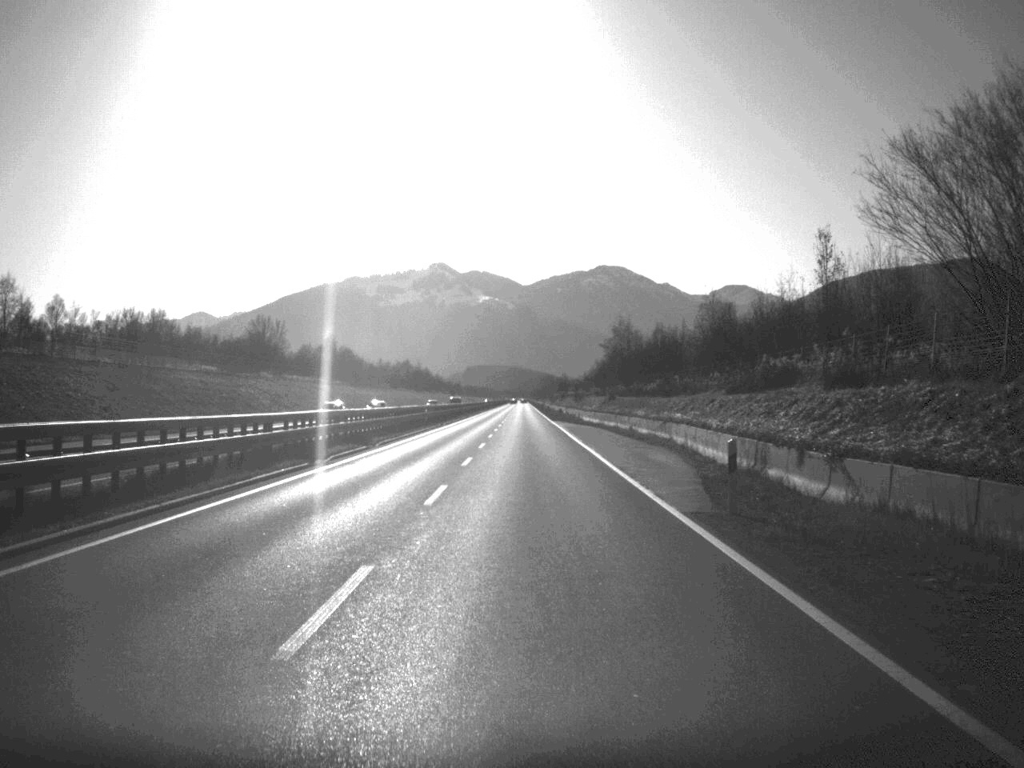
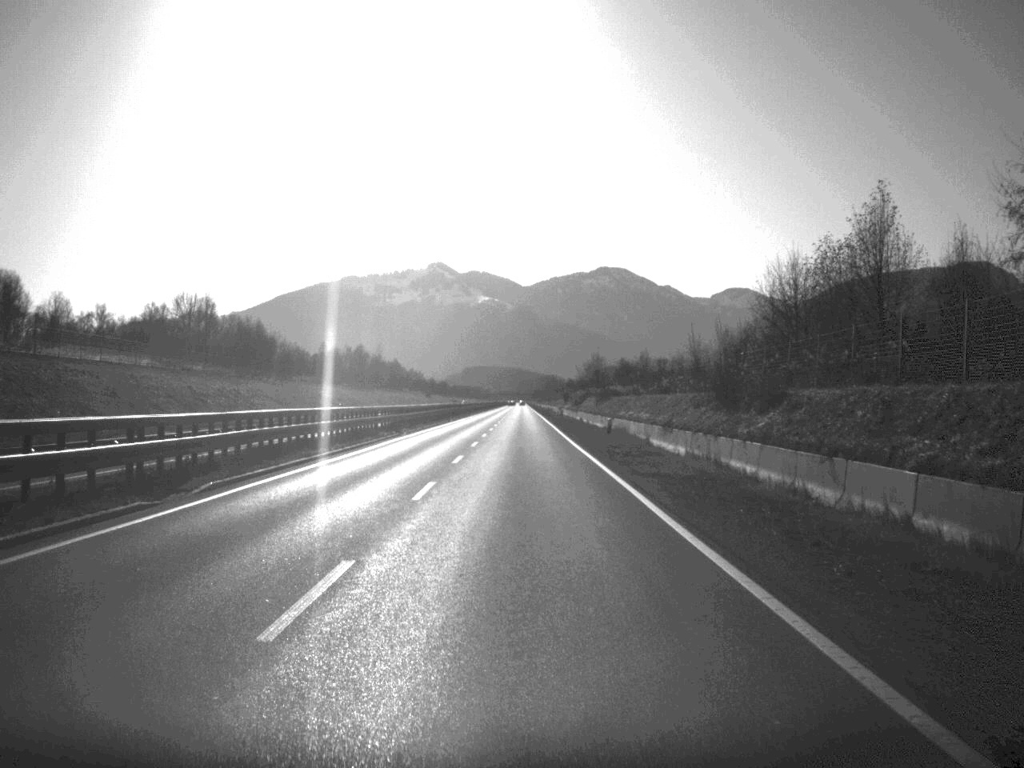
(0.0, +106.8) m; 0°
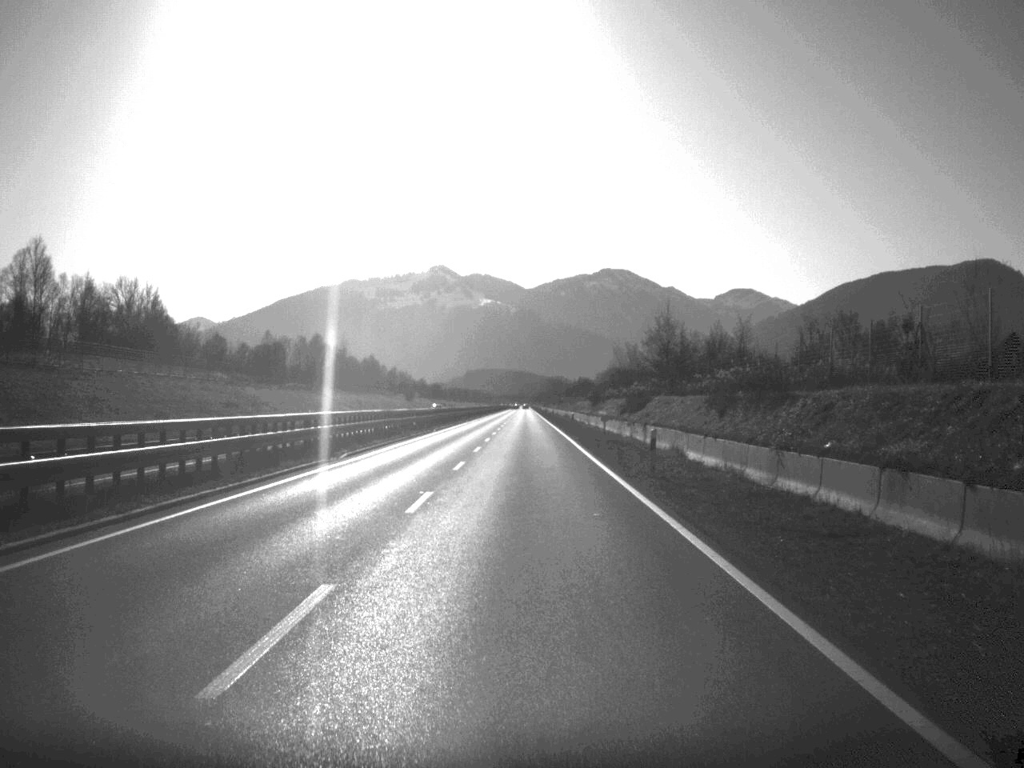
(-0.1, +61.2) m; 0°
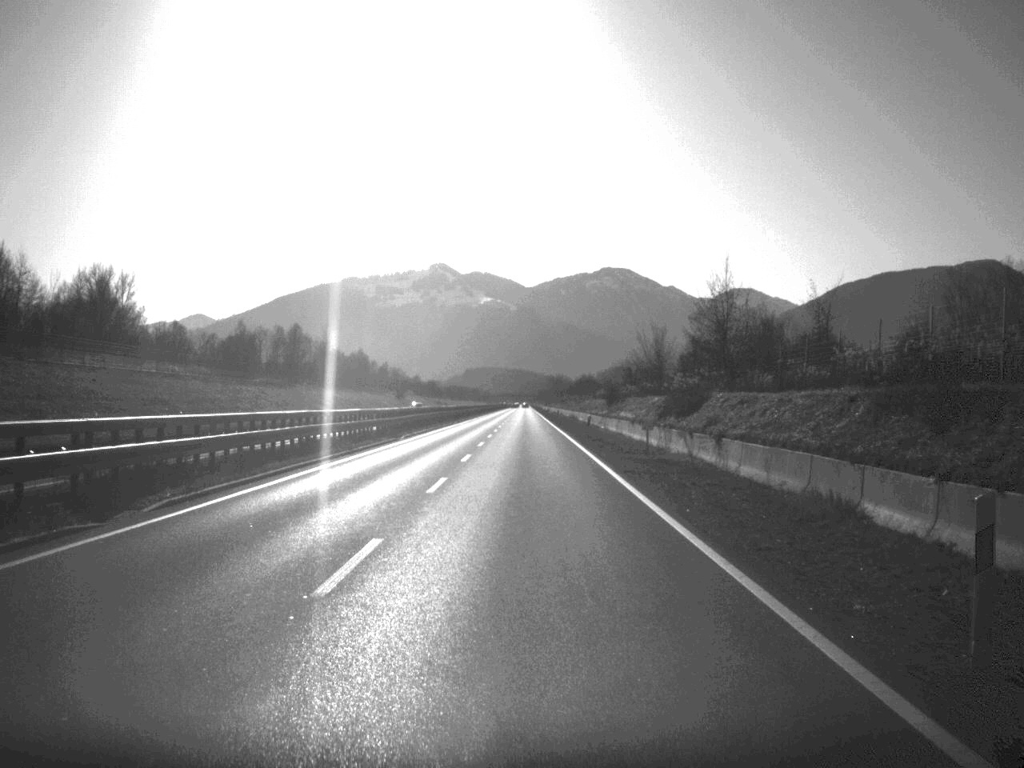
(0.0, +20.0) m; 0°
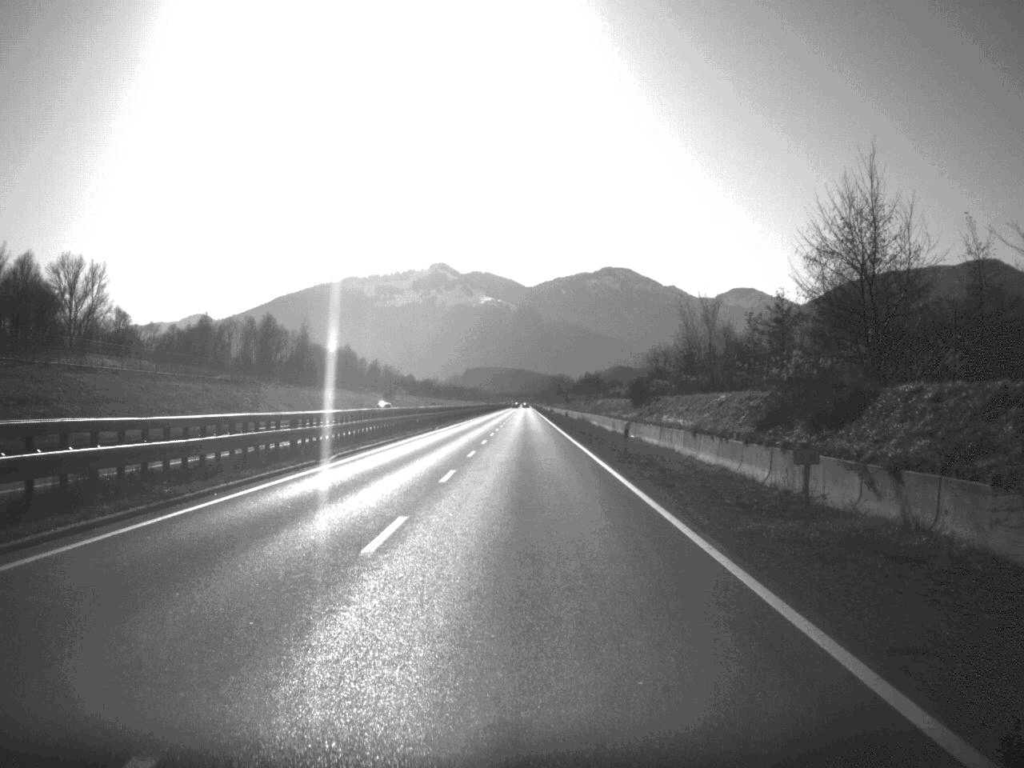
(0.0, +21.0) m; 0°
